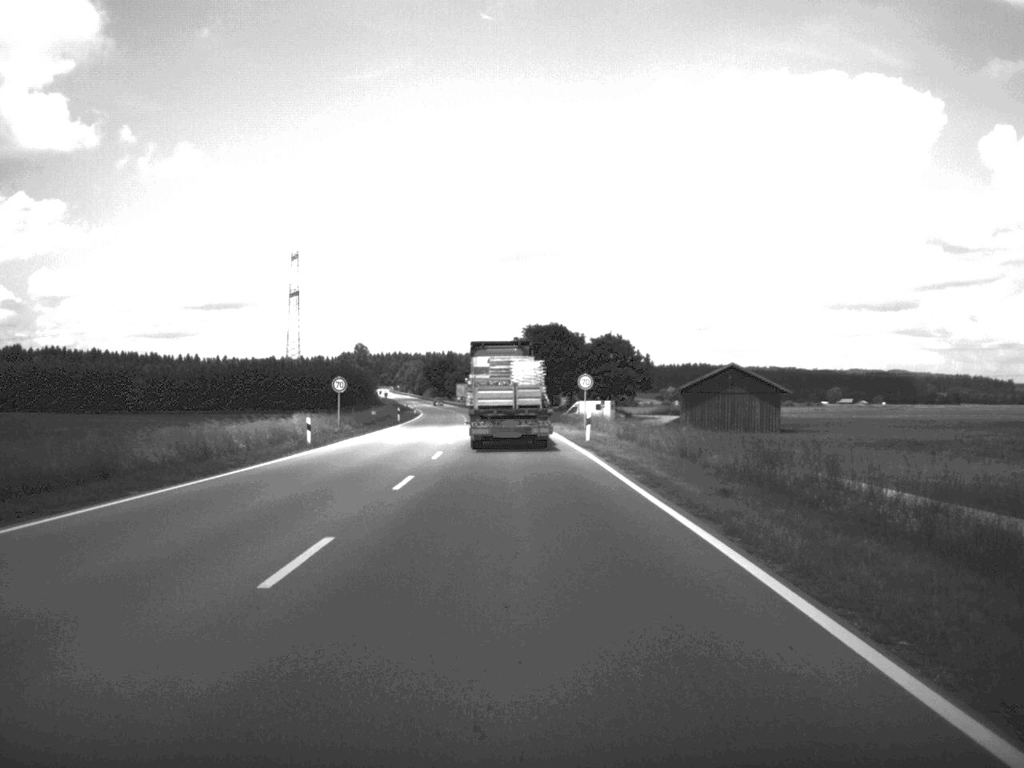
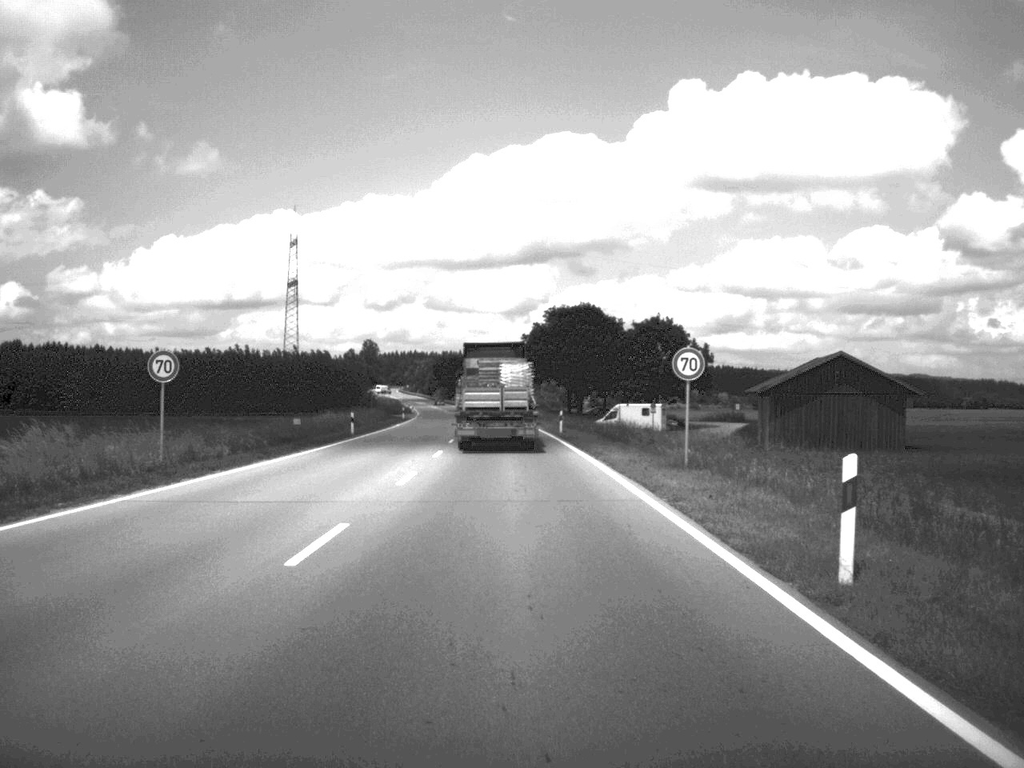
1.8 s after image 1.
(-0.3, +34.1) m; -1°
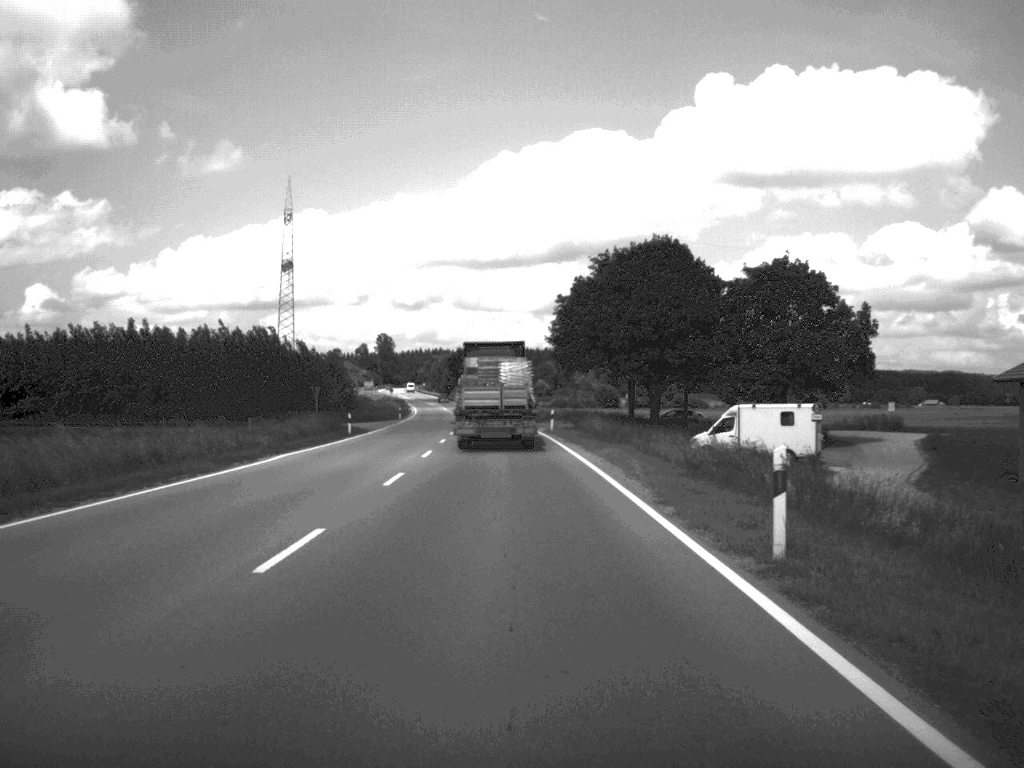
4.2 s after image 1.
(-0.5, +47.8) m; -2°
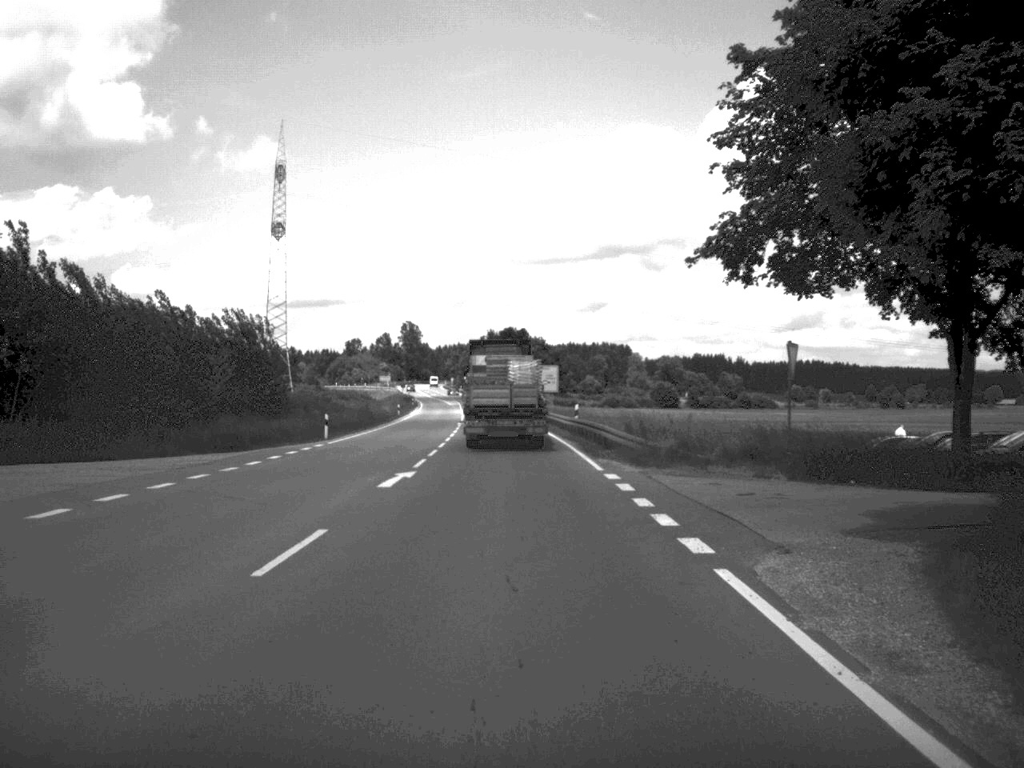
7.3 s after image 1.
(-1.2, +59.5) m; -2°
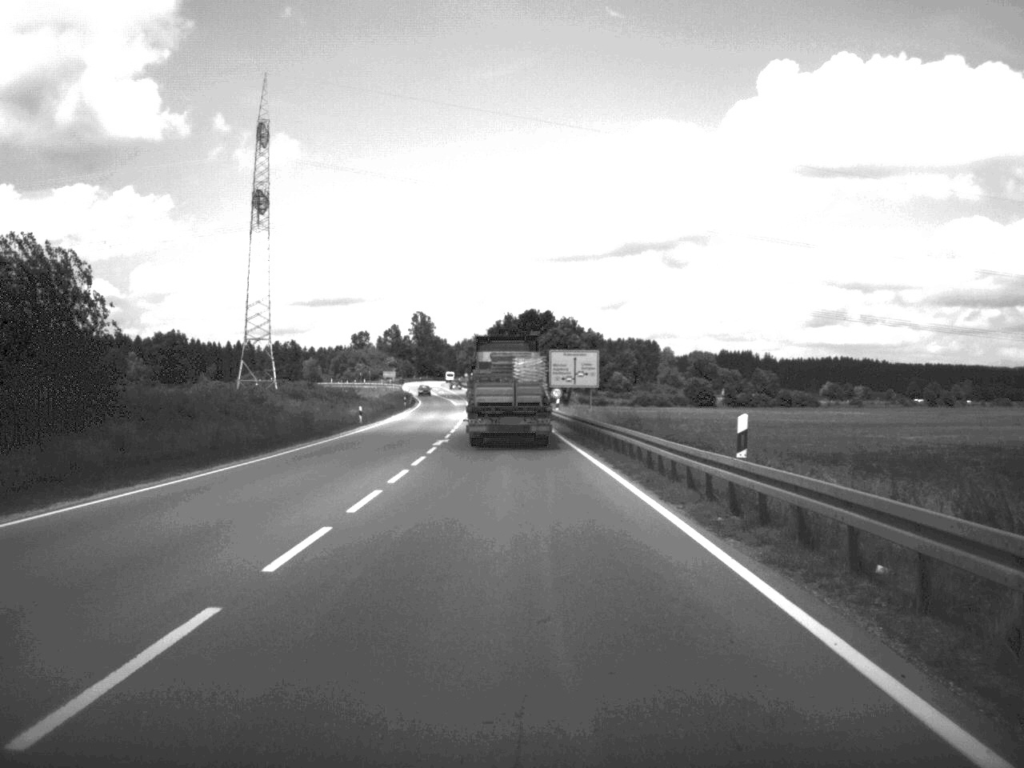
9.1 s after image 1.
(-0.4, +35.3) m; -1°
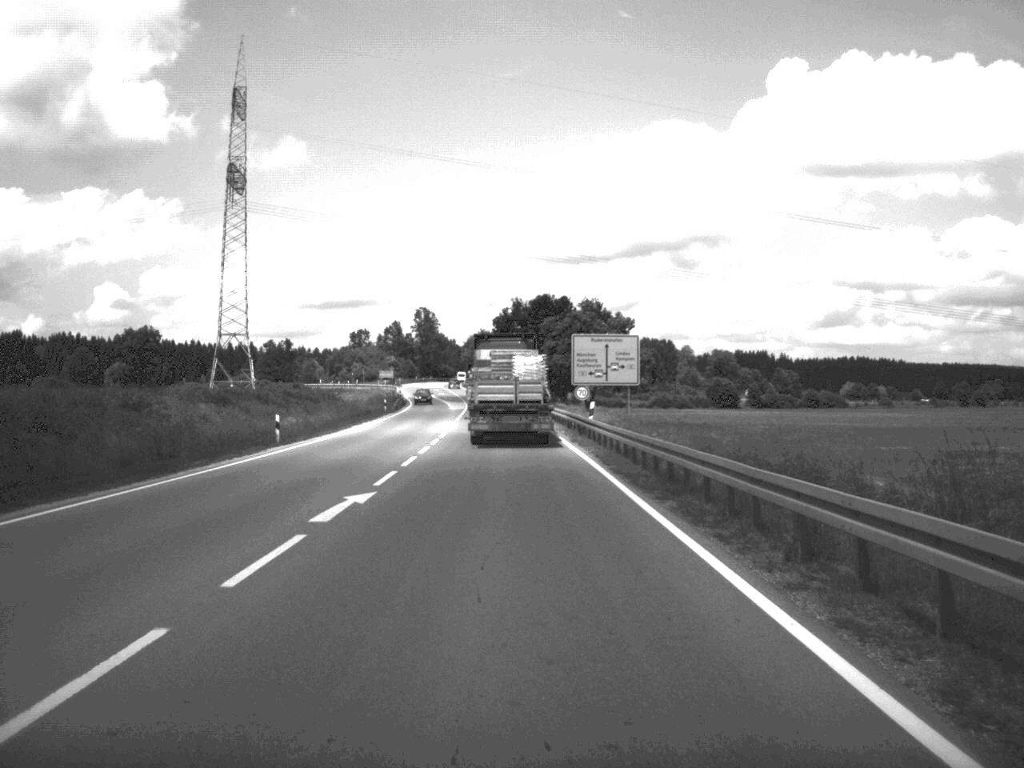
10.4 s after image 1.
(-0.1, +24.5) m; -1°
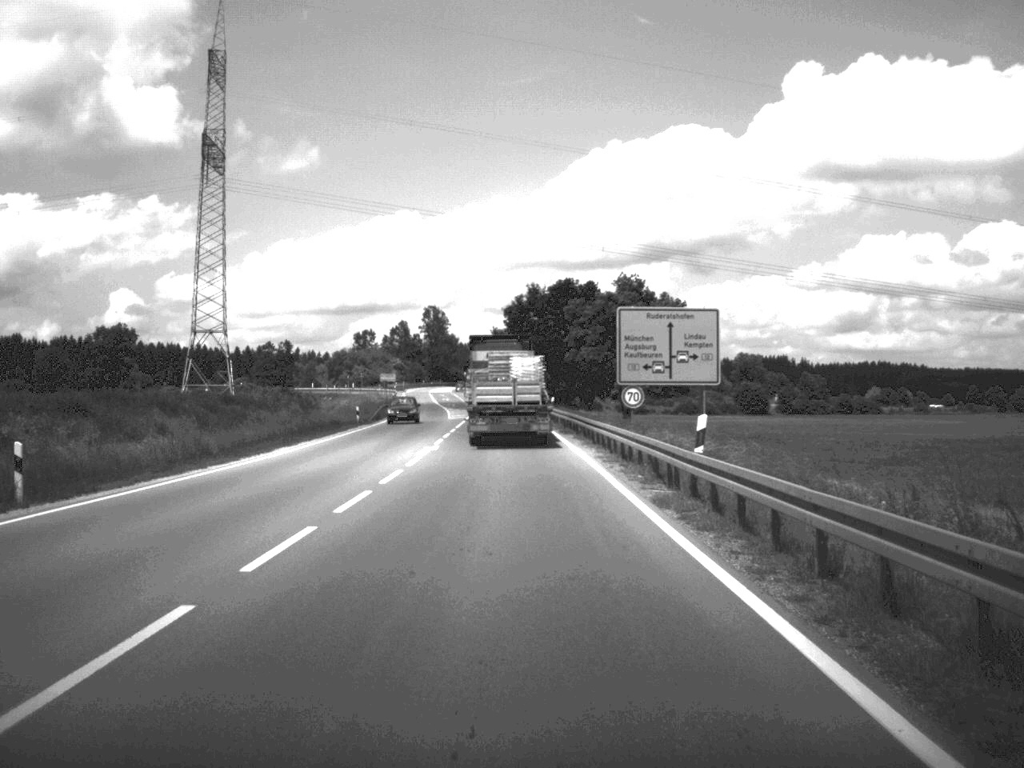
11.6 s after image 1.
(-0.2, +22.7) m; -1°
